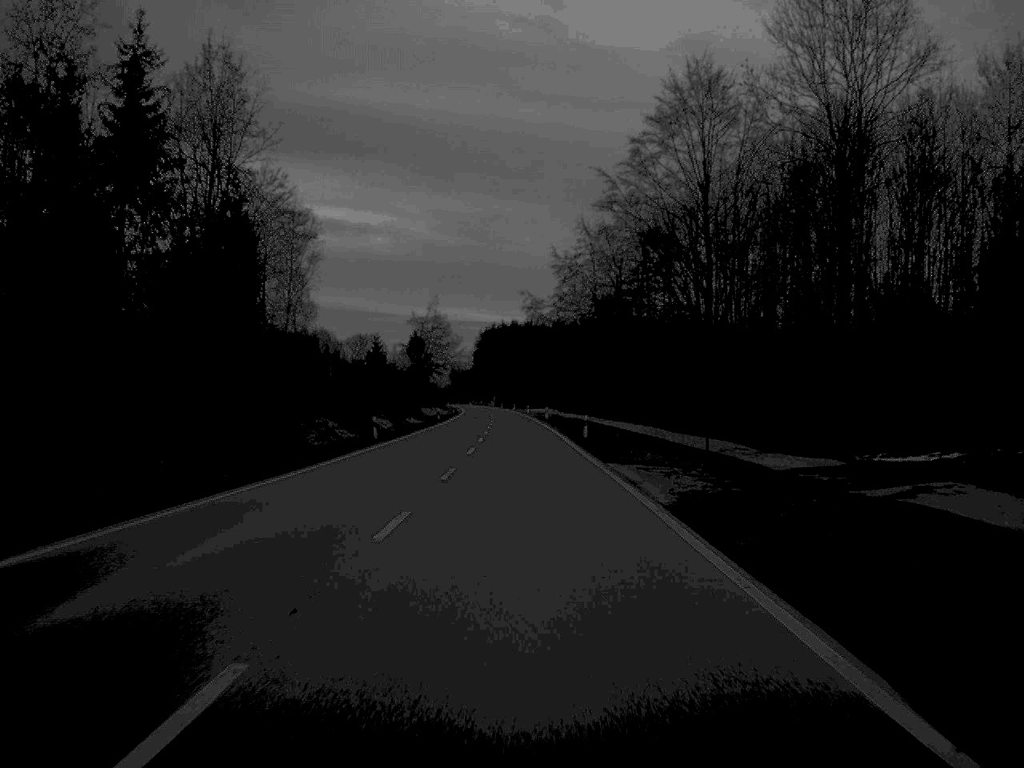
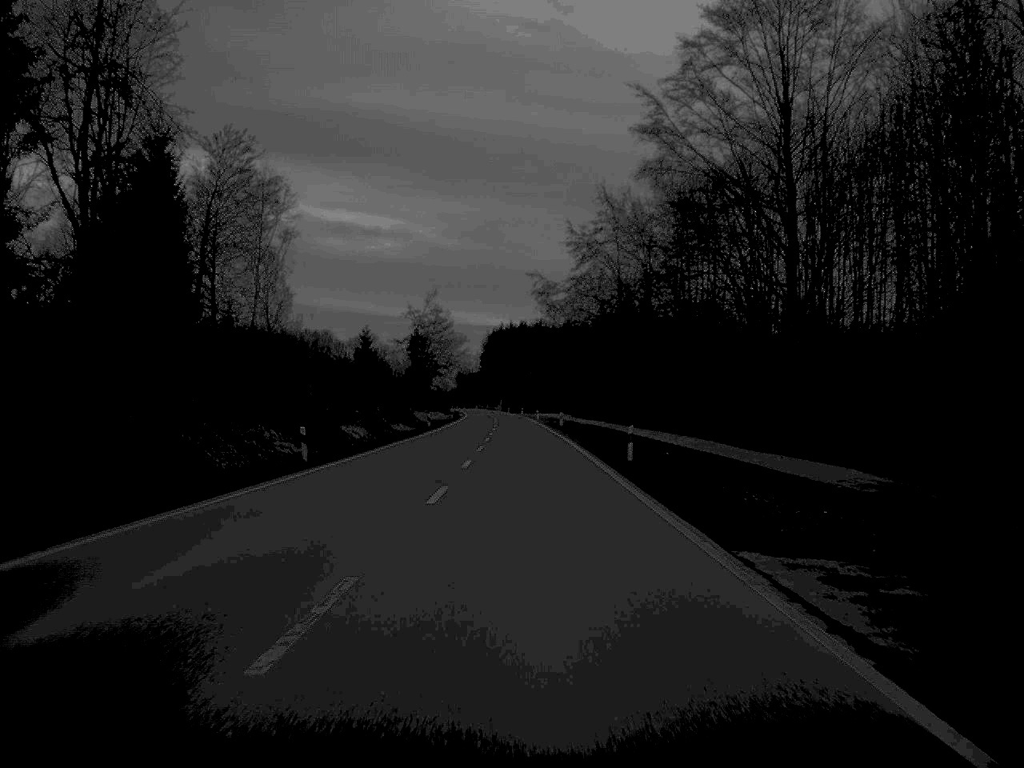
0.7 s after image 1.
(-0.1, +19.0) m; 0°
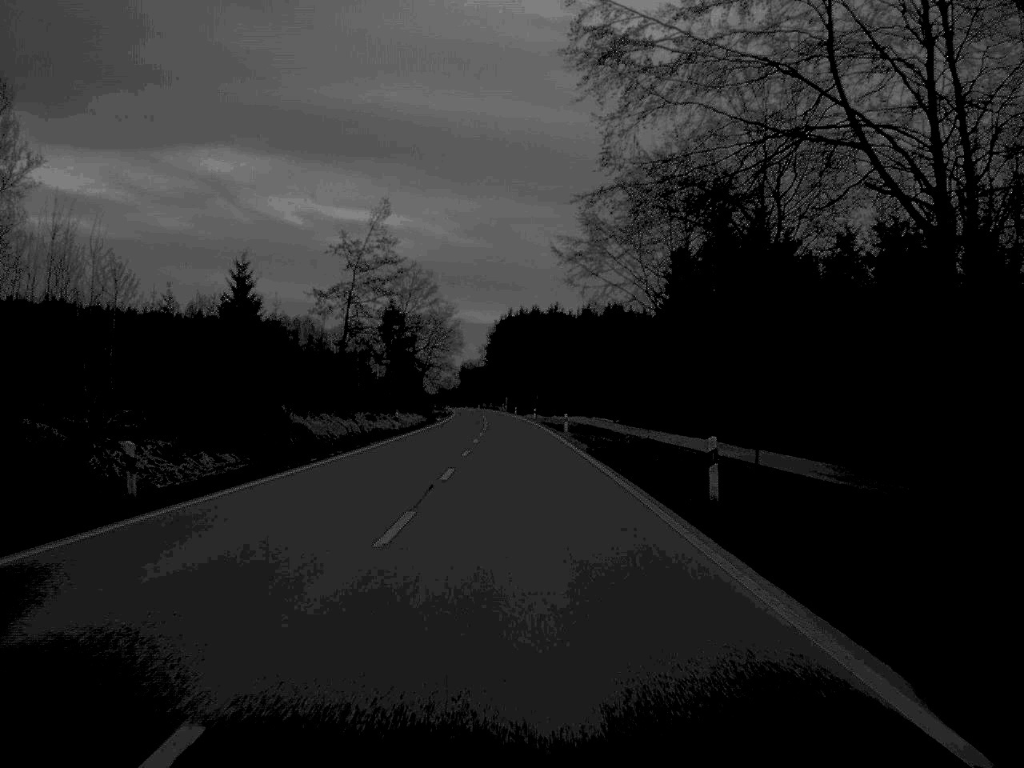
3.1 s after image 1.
(-0.1, +66.2) m; 0°
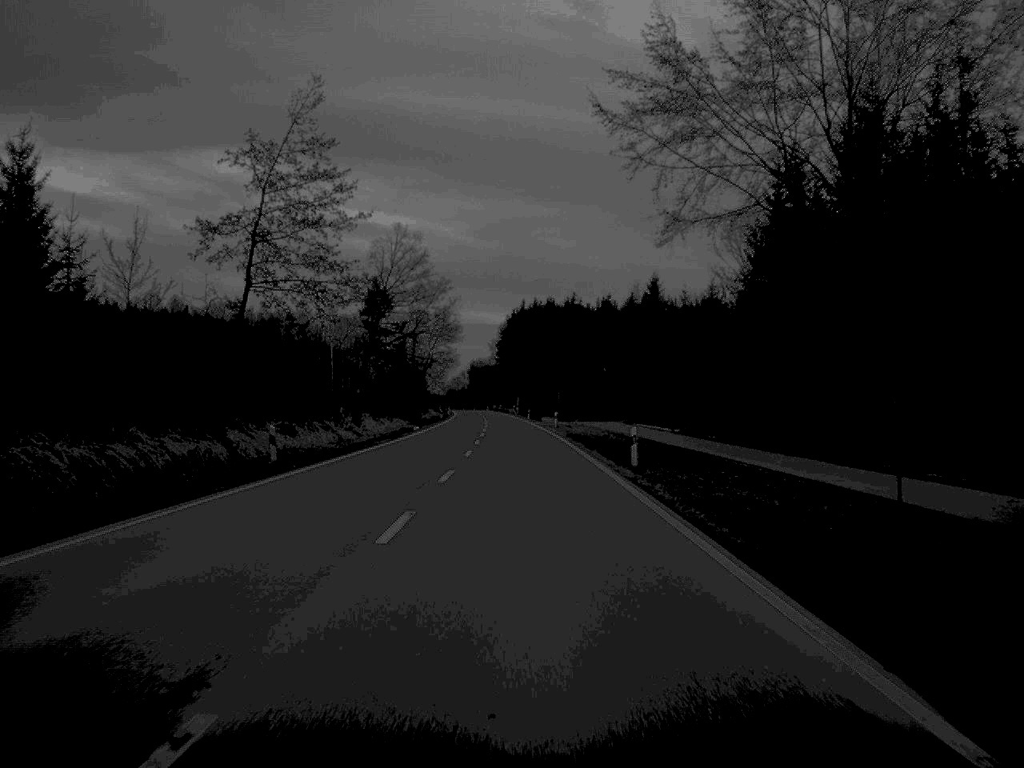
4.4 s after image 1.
(-0.2, +35.7) m; -1°
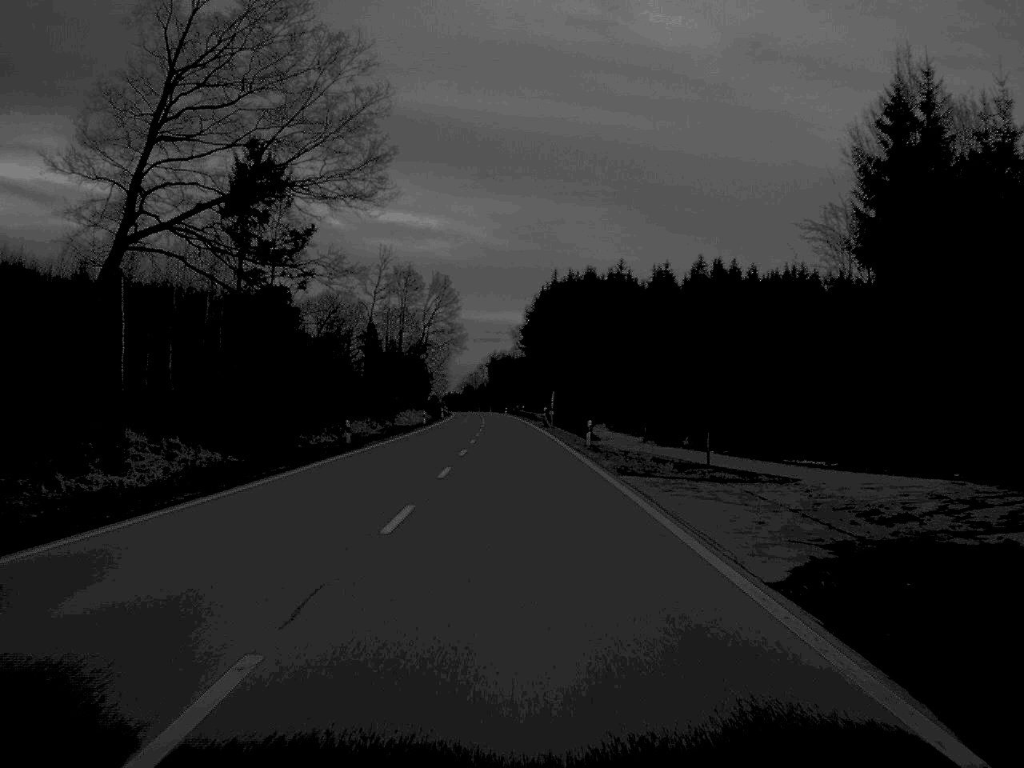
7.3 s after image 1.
(-0.8, +82.6) m; -1°
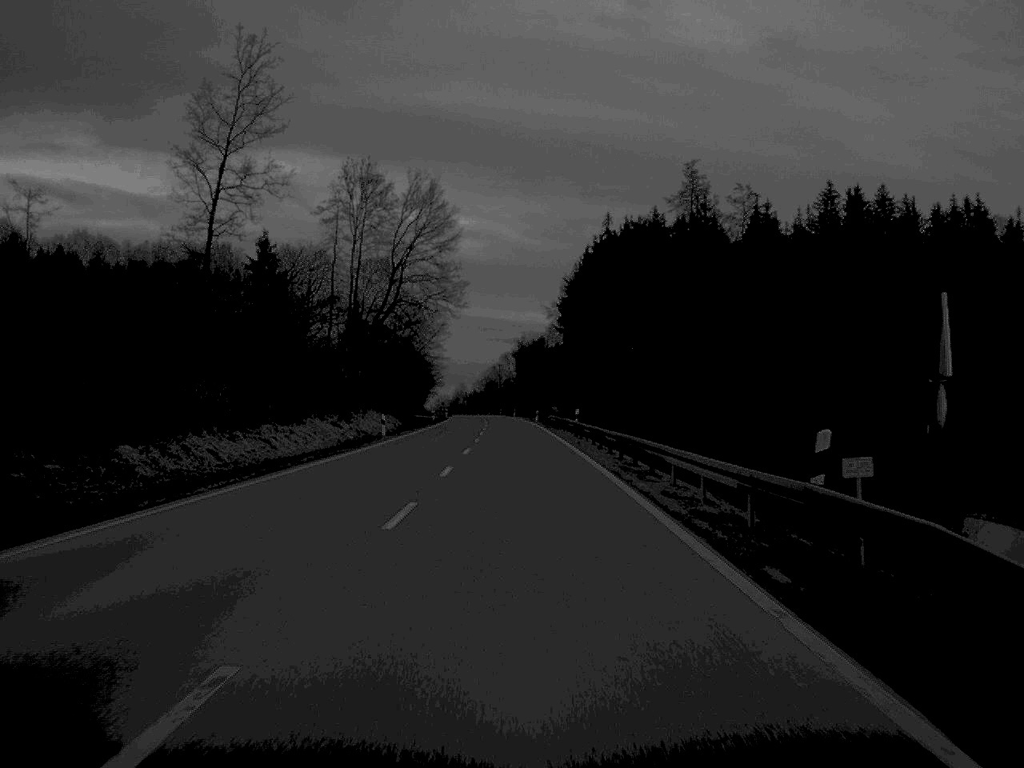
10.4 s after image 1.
(-1.0, +84.0) m; -1°
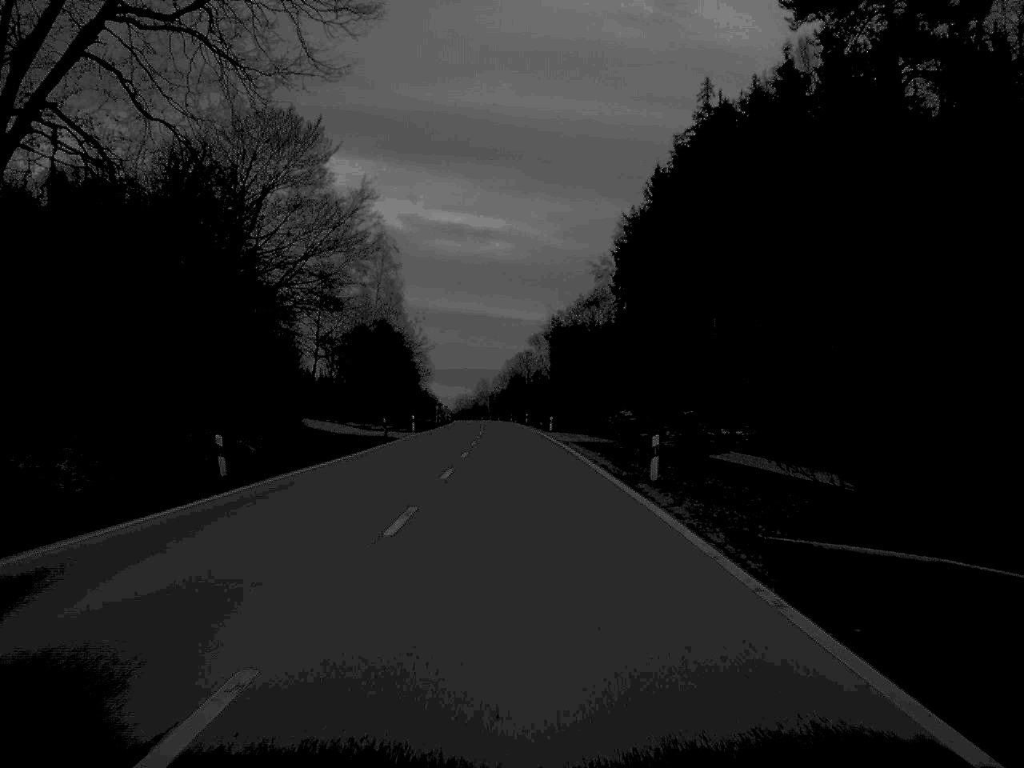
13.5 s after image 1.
(-0.8, +83.9) m; -1°
